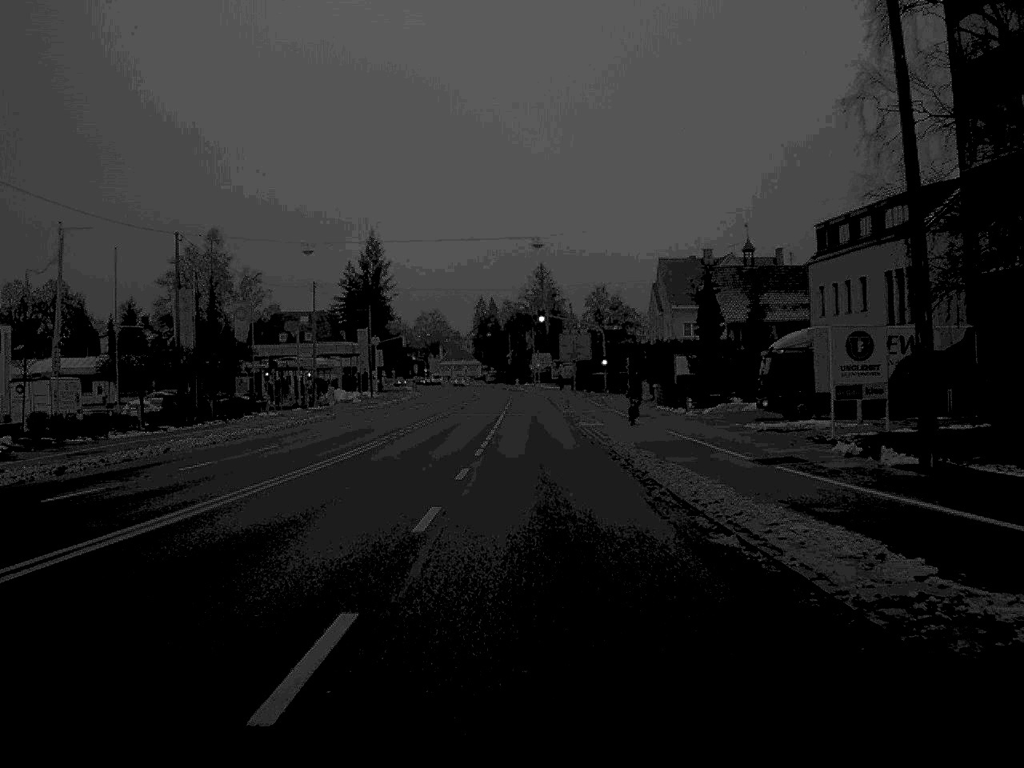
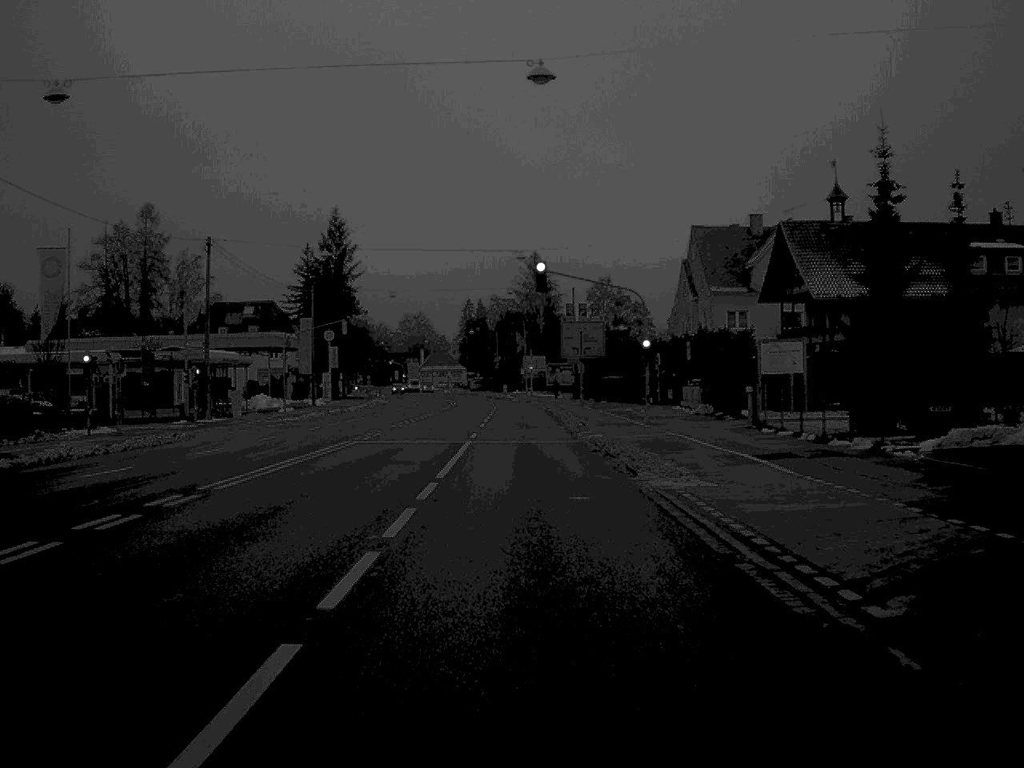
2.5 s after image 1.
(+0.1, +32.6) m; 0°
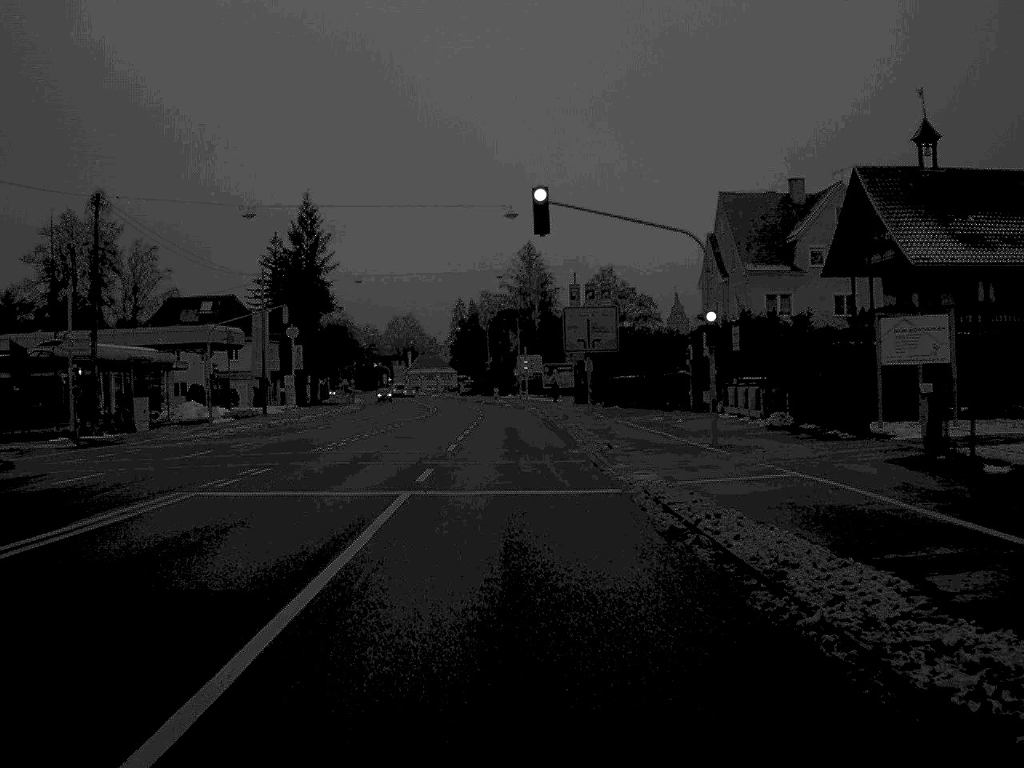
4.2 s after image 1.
(+0.1, +18.1) m; 0°
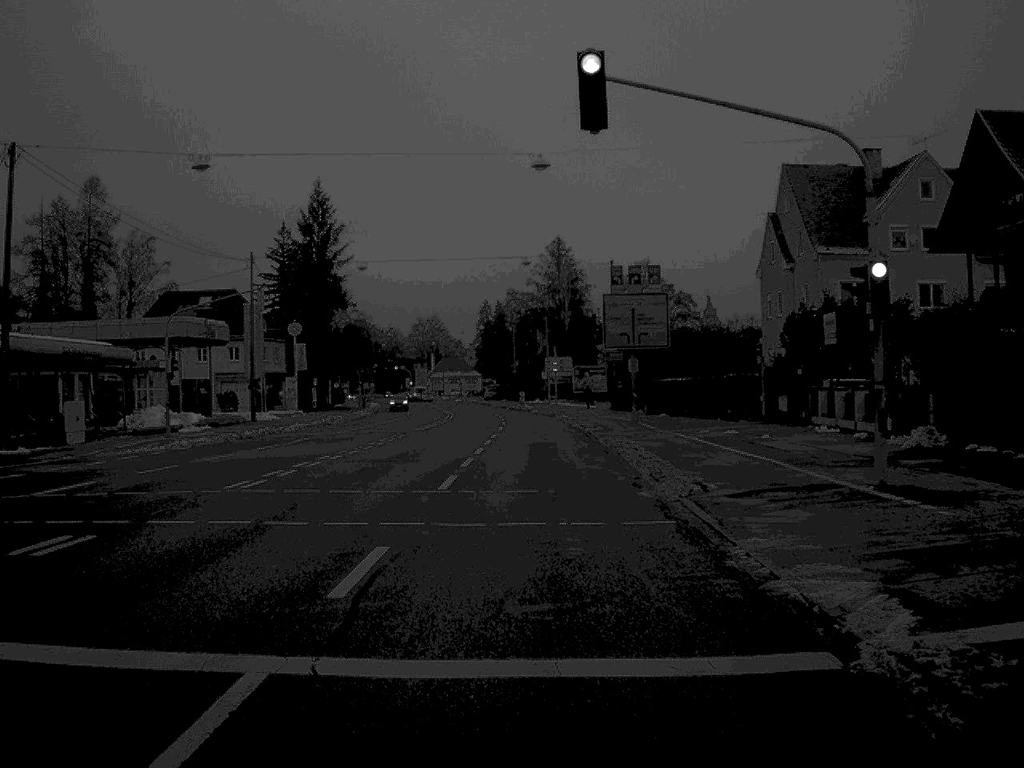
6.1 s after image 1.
(-0.1, +12.2) m; -1°
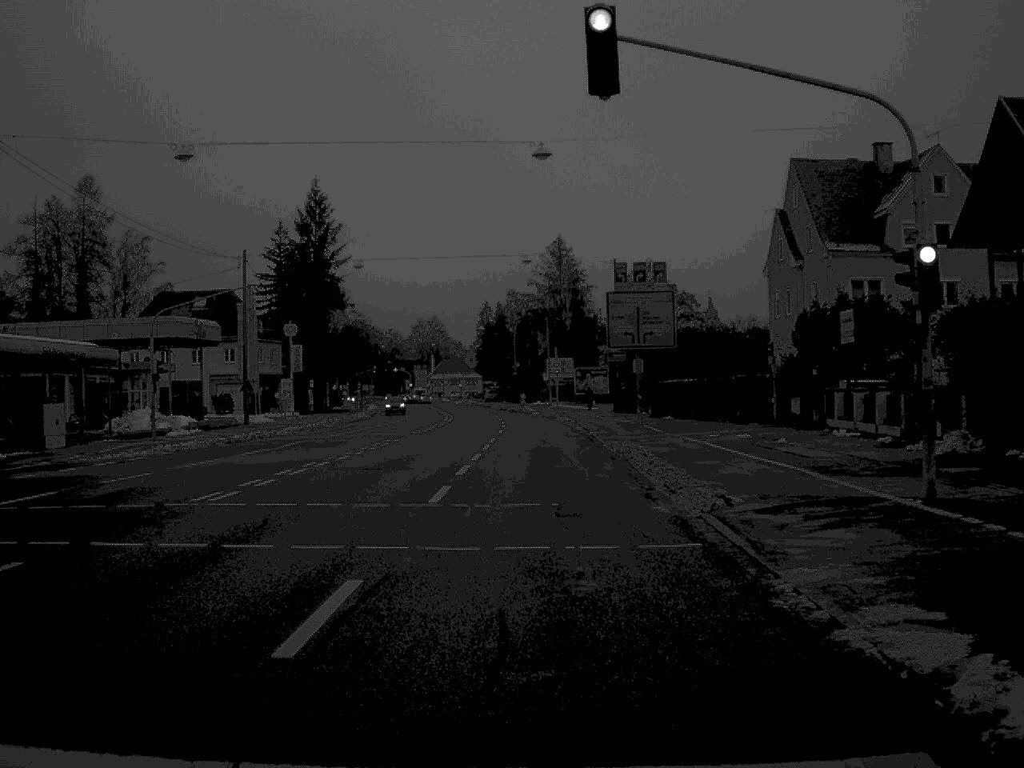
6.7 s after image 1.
(0.0, +2.2) m; 0°
